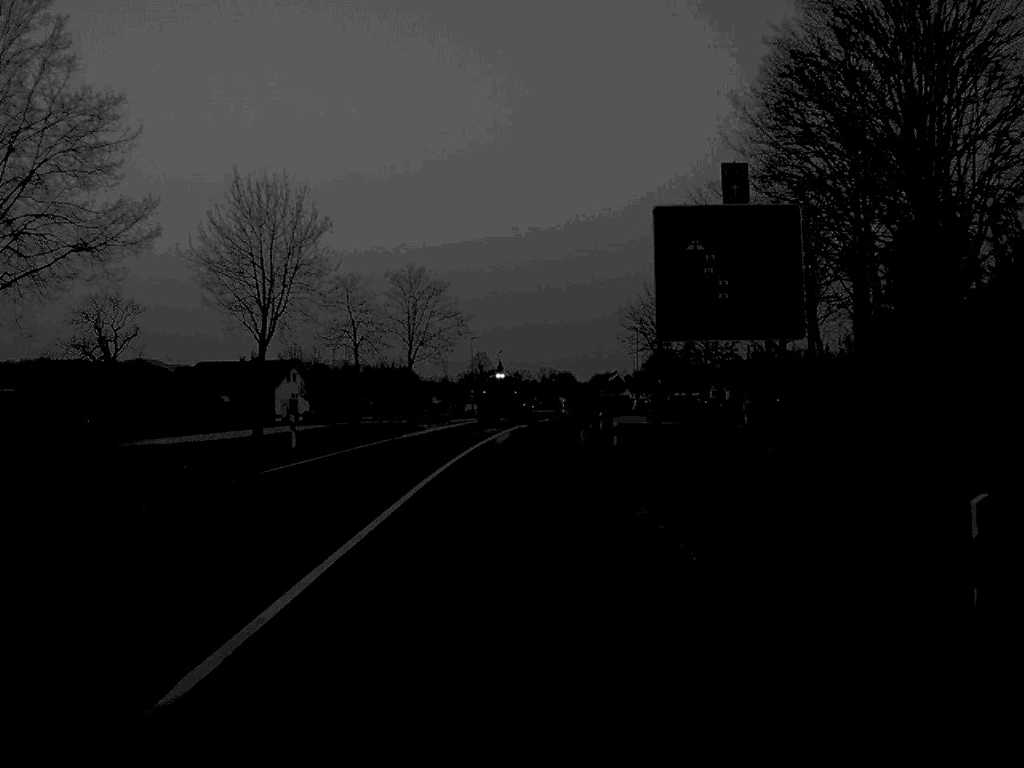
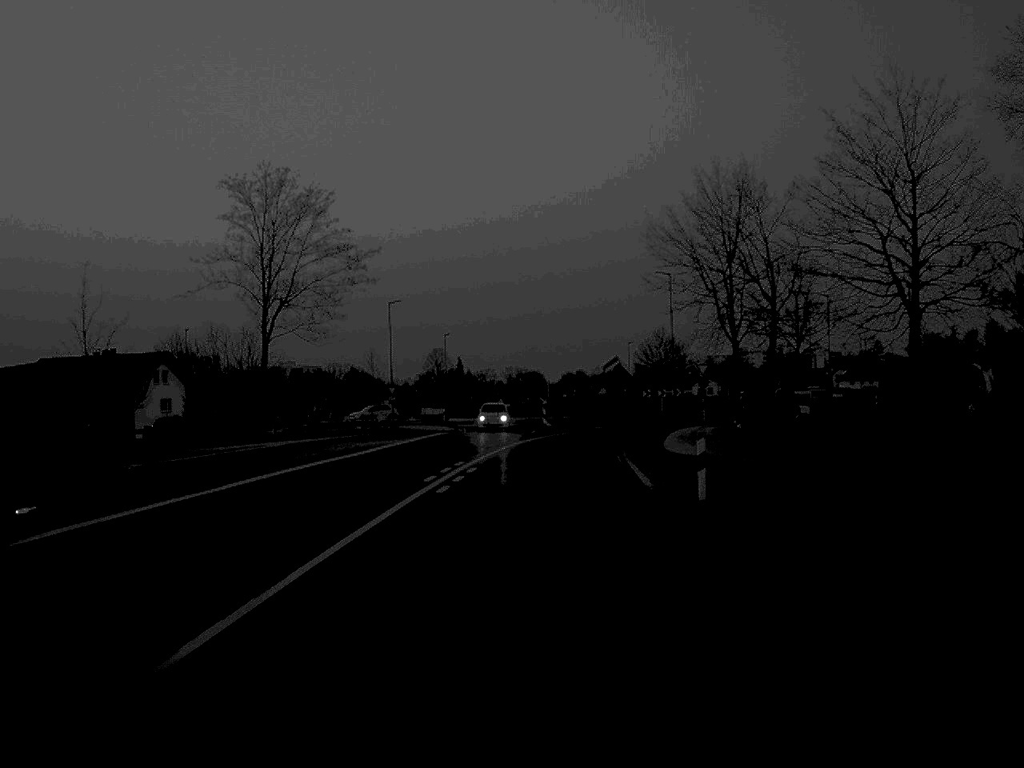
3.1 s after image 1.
(+0.7, +47.3) m; +2°
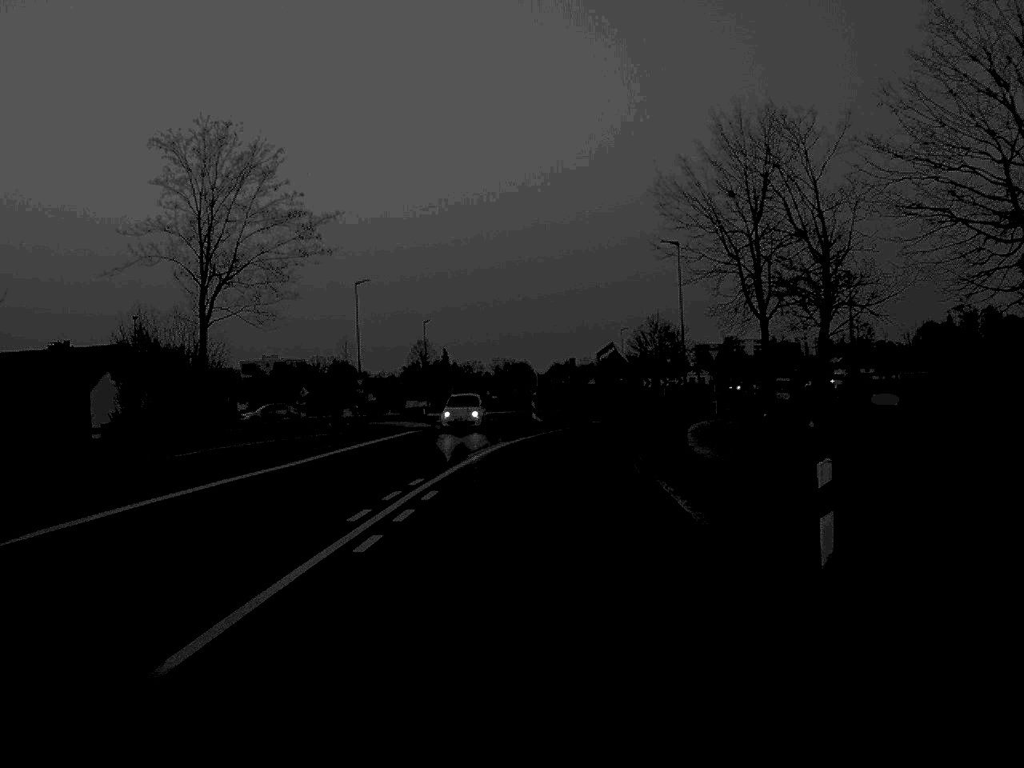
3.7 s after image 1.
(0.0, +8.9) m; +1°
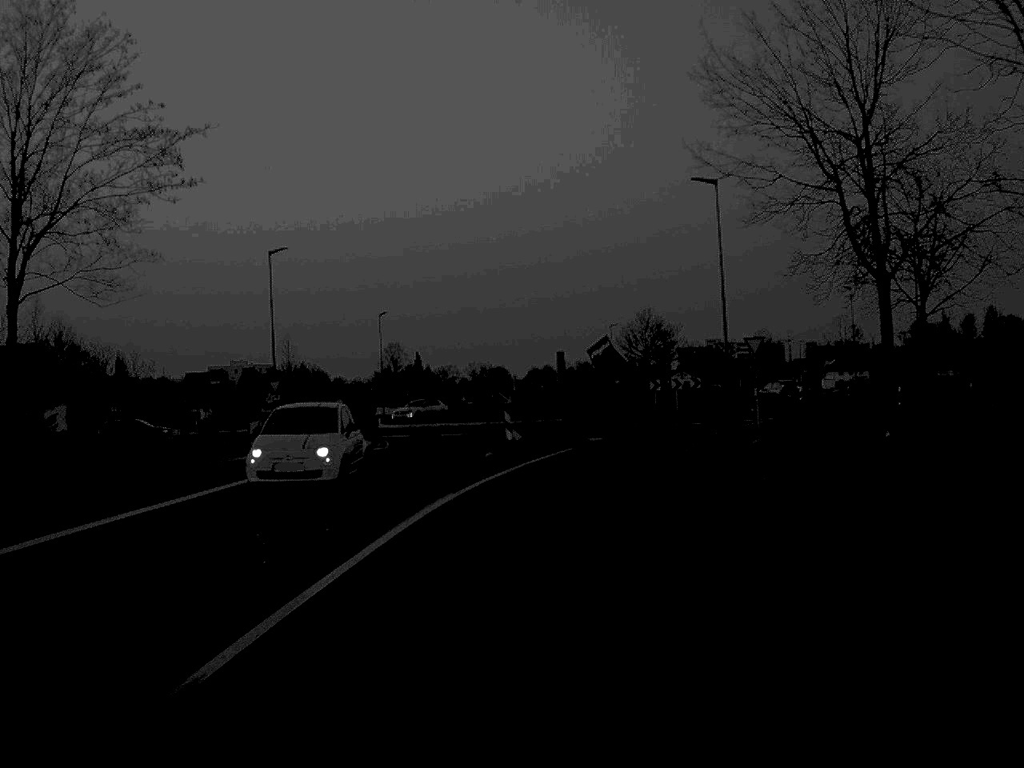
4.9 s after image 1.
(+0.1, +16.8) m; +1°
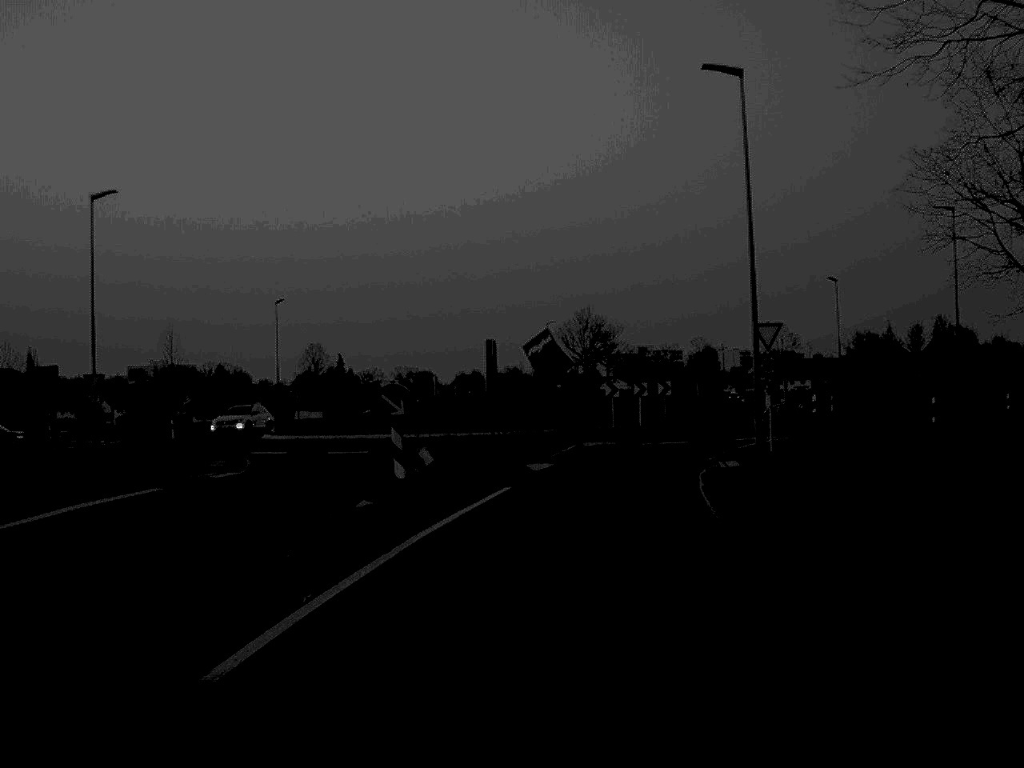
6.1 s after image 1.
(+0.3, +13.9) m; +3°
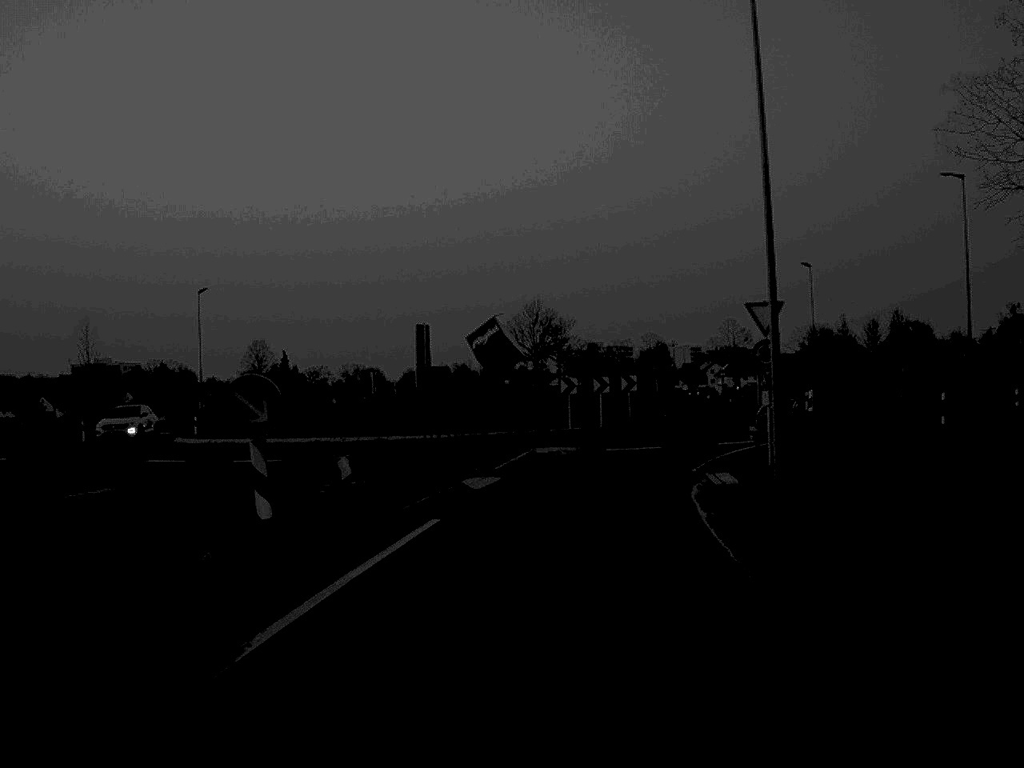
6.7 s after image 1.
(+0.1, +6.3) m; +2°
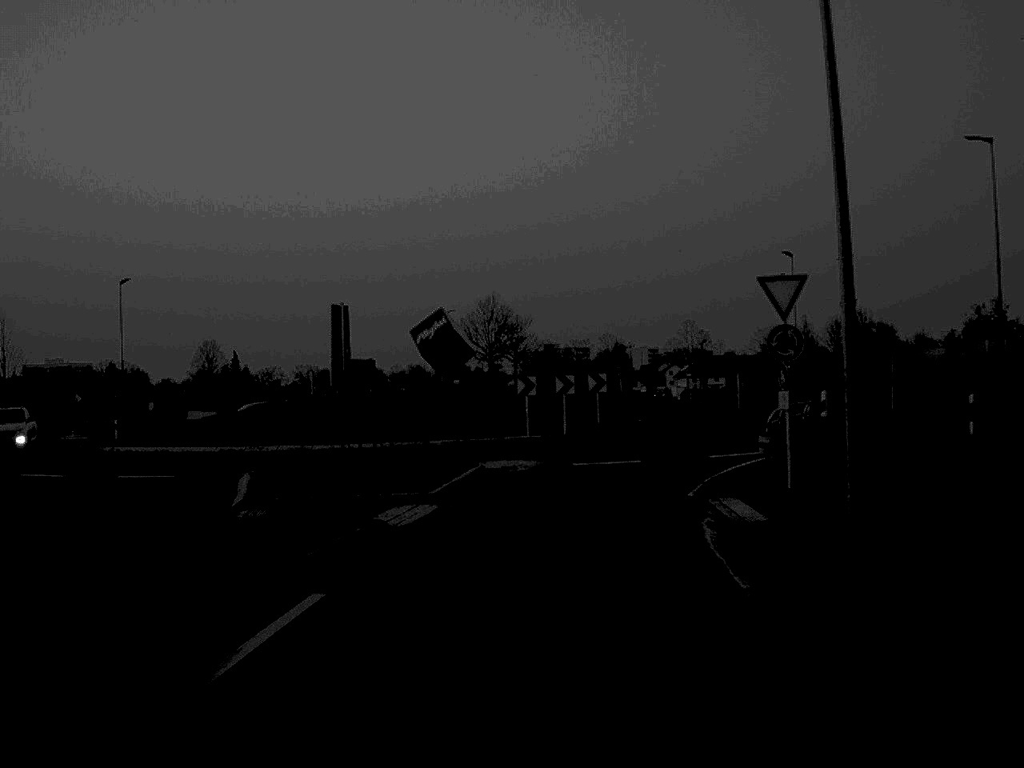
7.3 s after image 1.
(+0.1, +6.2) m; +2°
